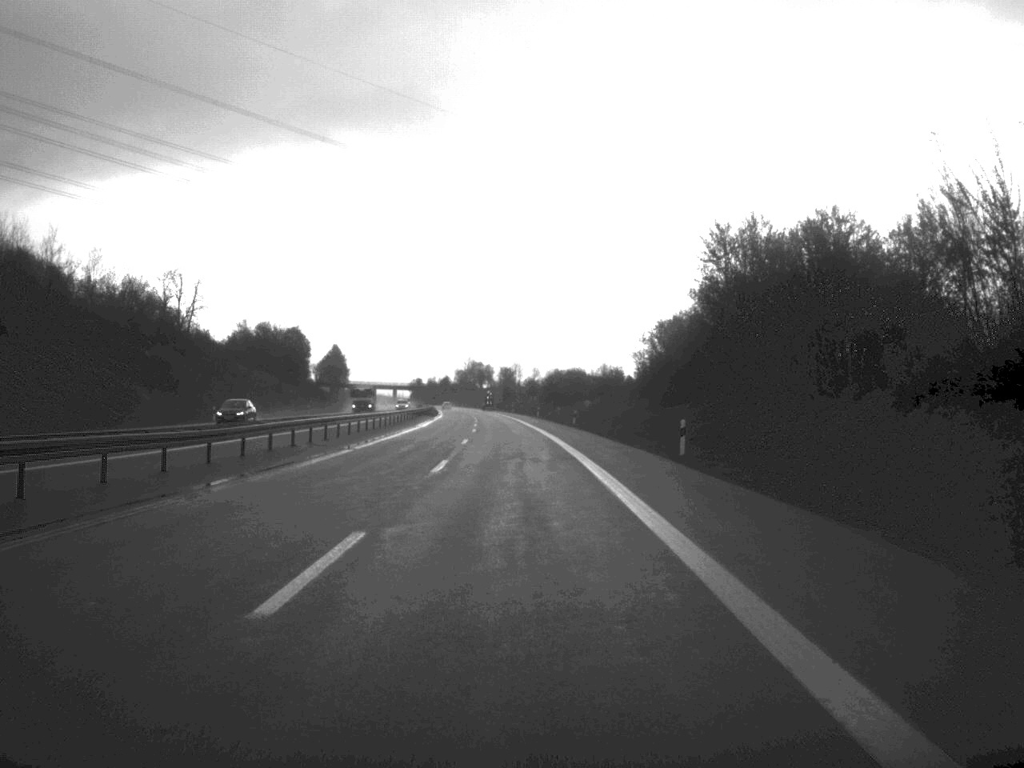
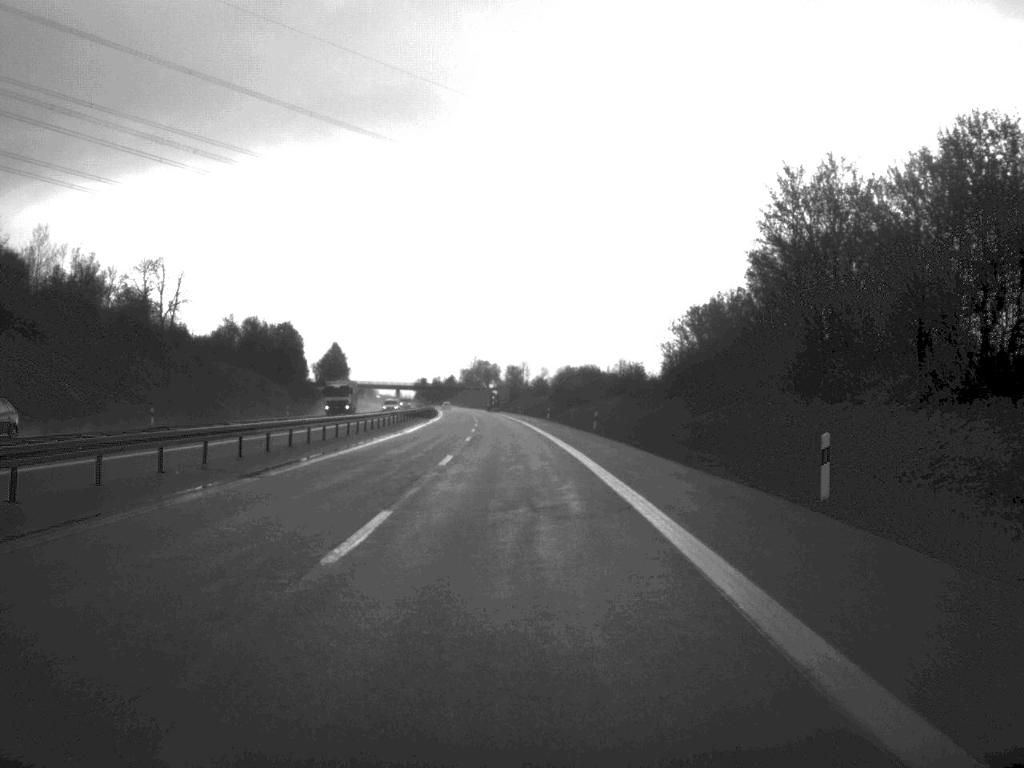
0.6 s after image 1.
(-0.1, +16.3) m; 0°
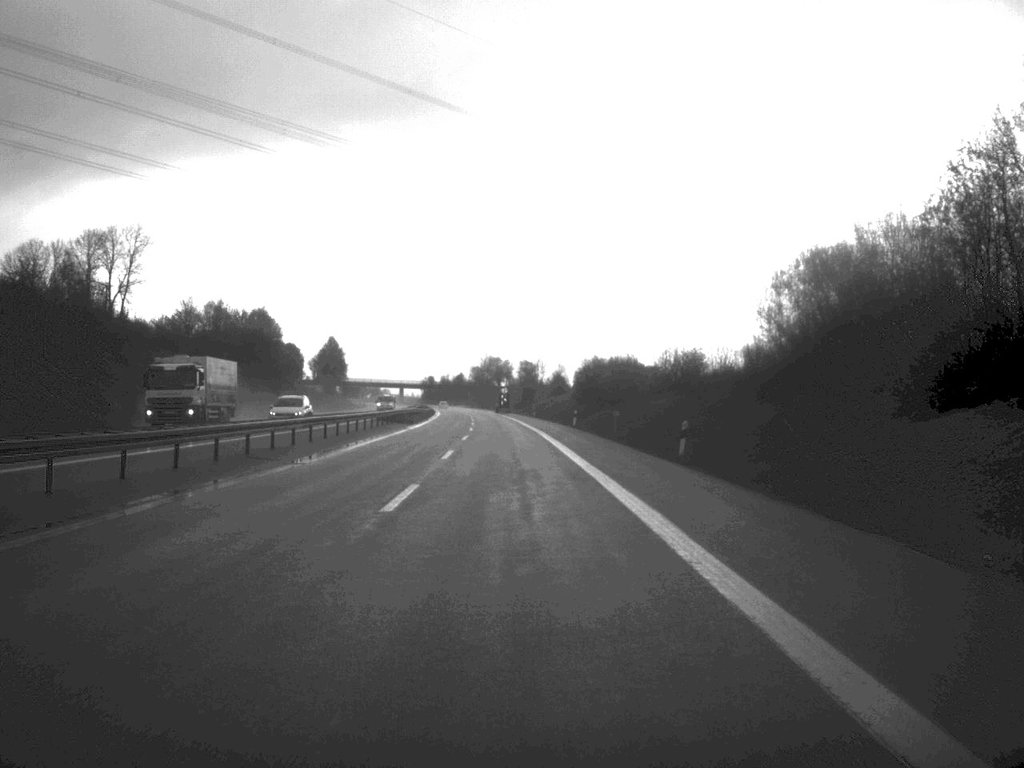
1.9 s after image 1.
(-0.2, +34.0) m; -1°
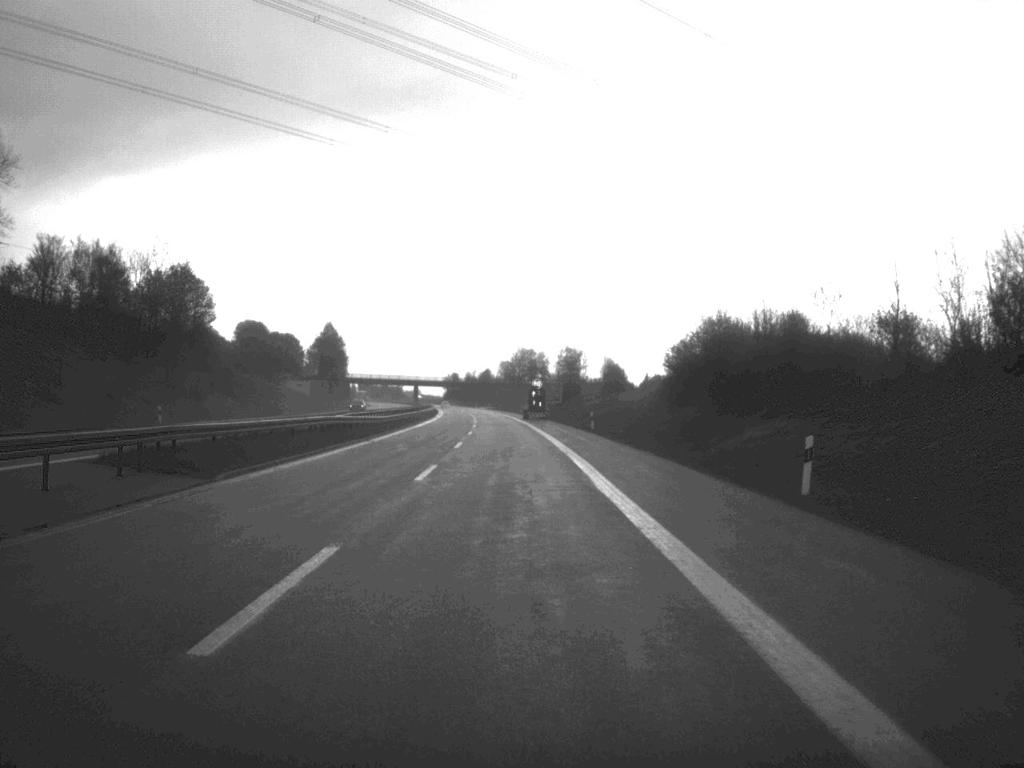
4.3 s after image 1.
(-0.9, +63.2) m; -2°
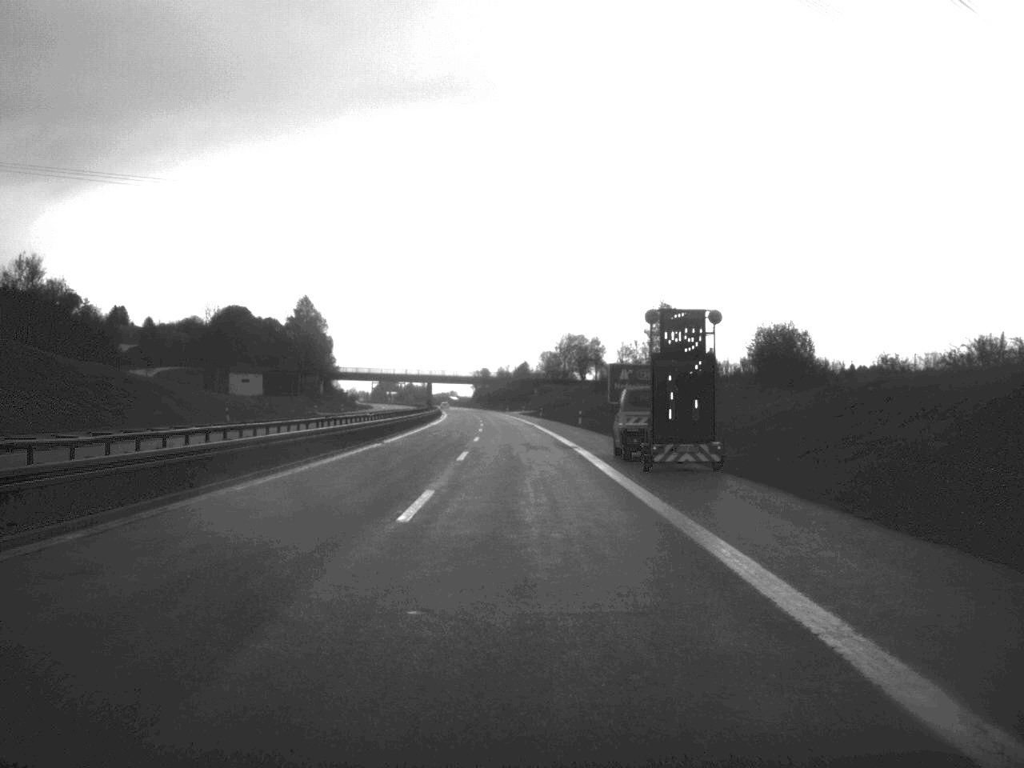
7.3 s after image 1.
(-1.6, +79.7) m; -2°
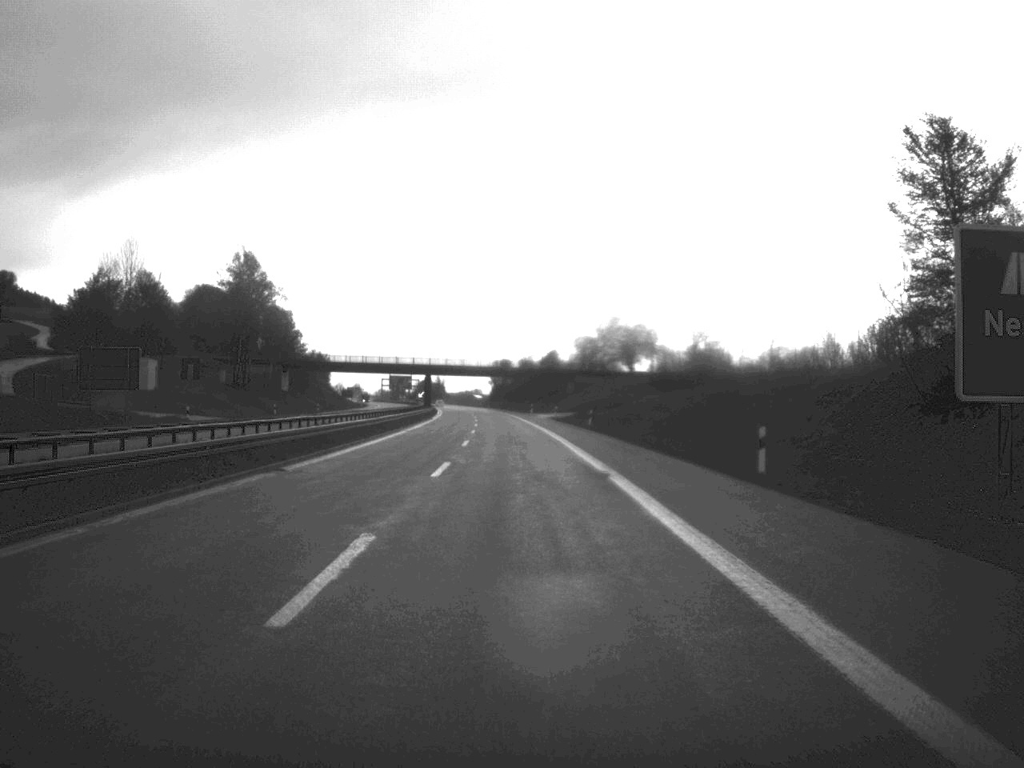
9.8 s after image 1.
(-0.6, +61.6) m; -1°
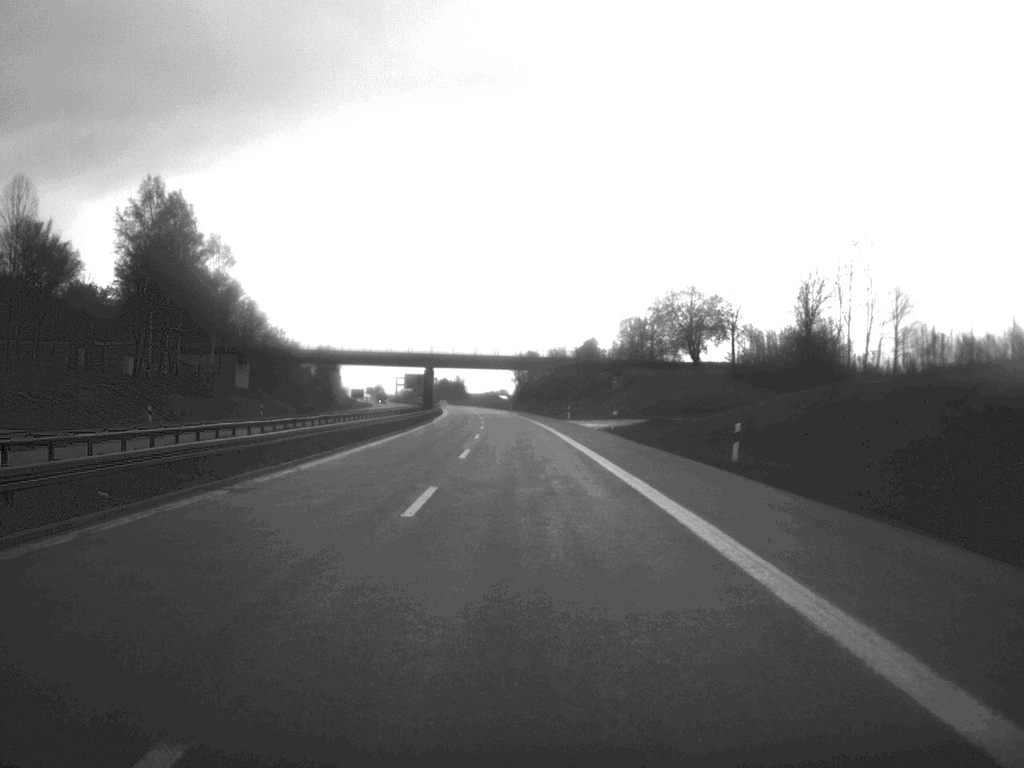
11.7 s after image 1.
(-0.6, +44.5) m; -1°
